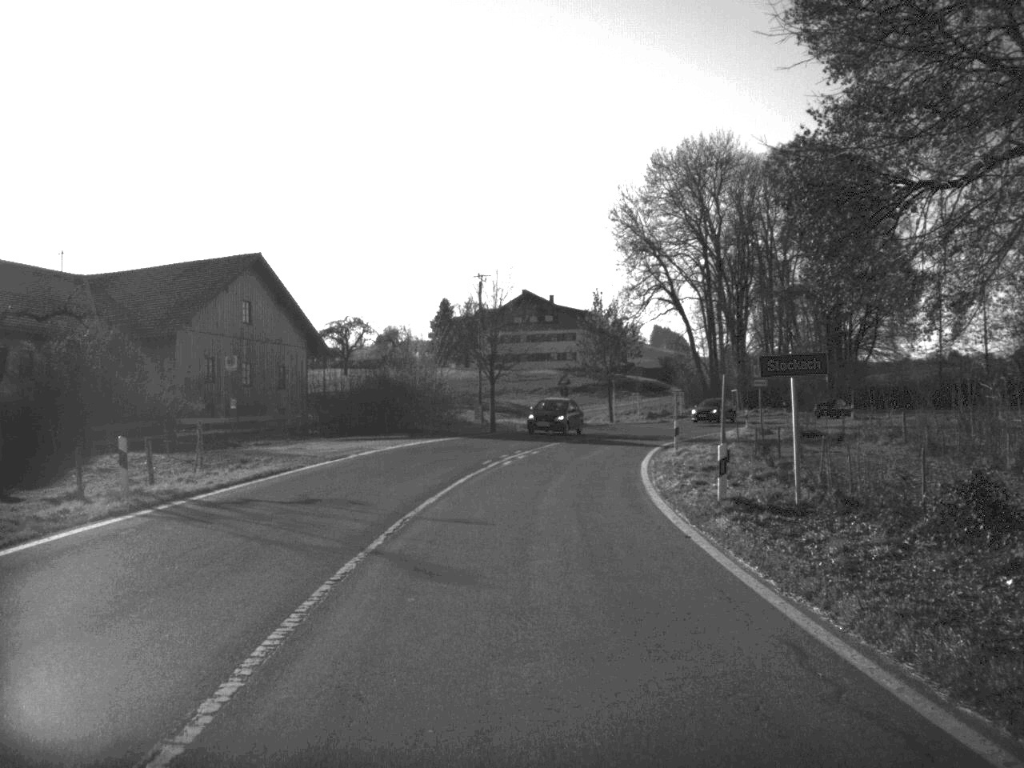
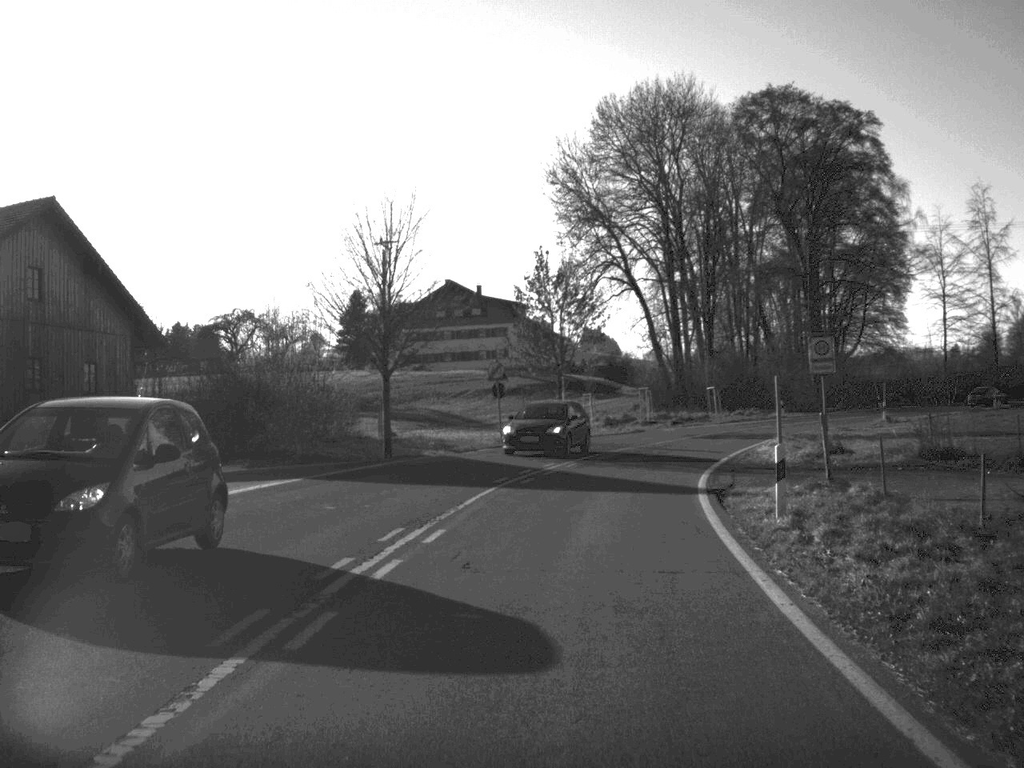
(+0.5, +22.7) m; +3°
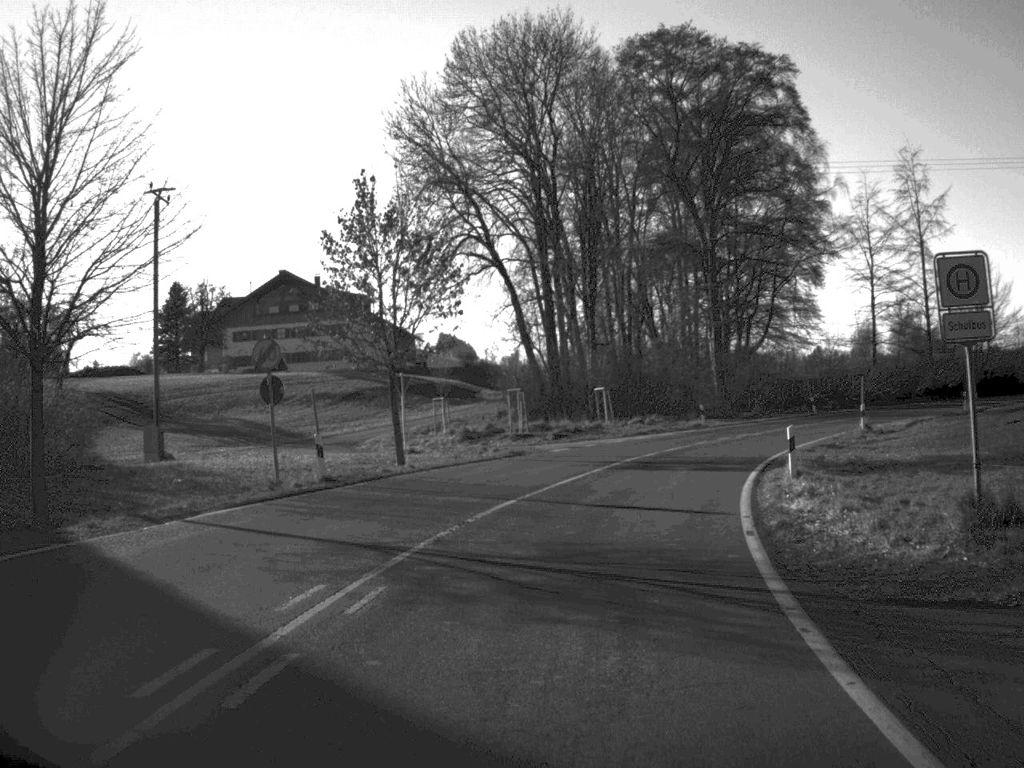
(+1.1, +20.0) m; +7°
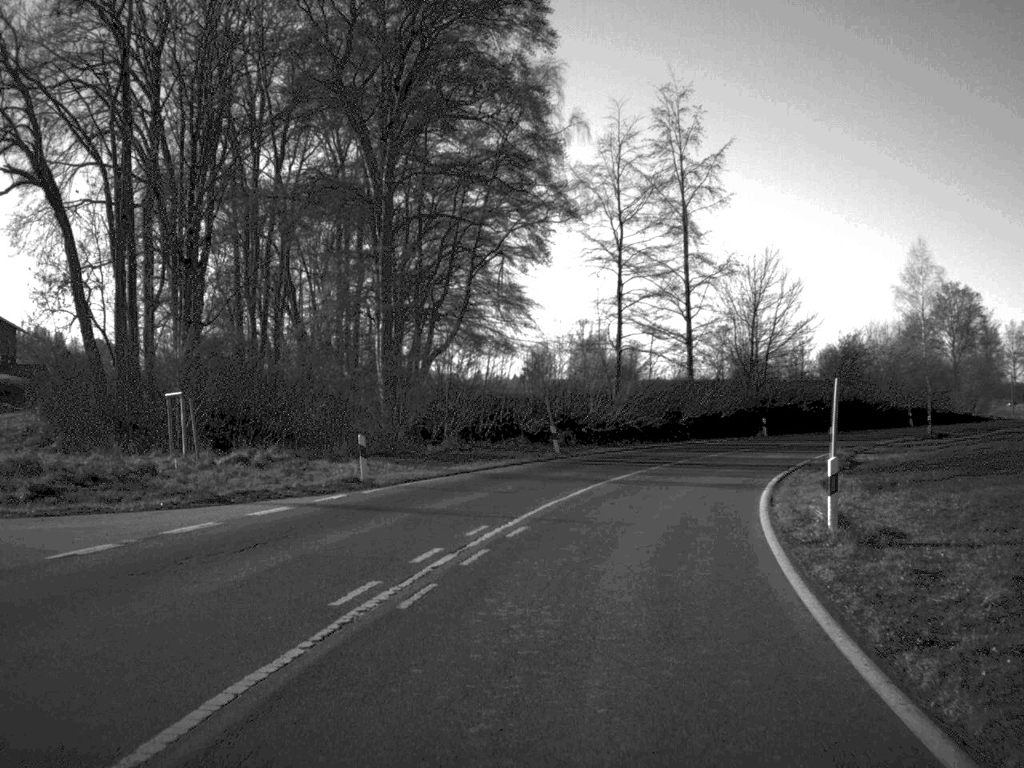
(+3.9, +30.5) m; +15°
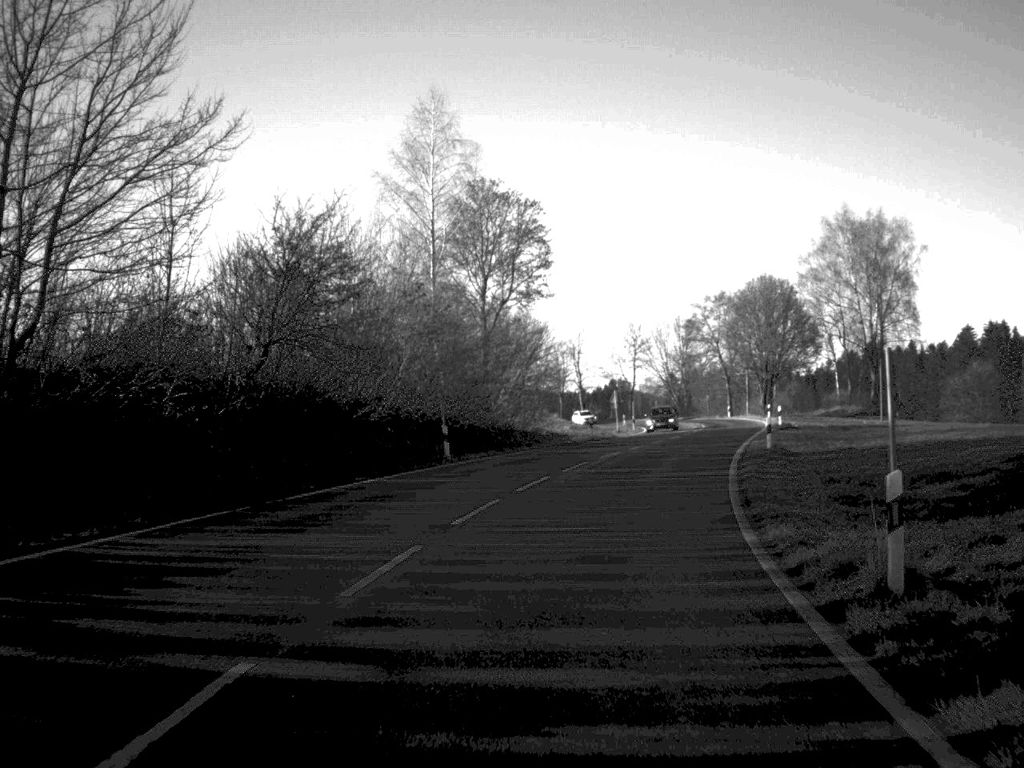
(+11.9, +51.6) m; +26°
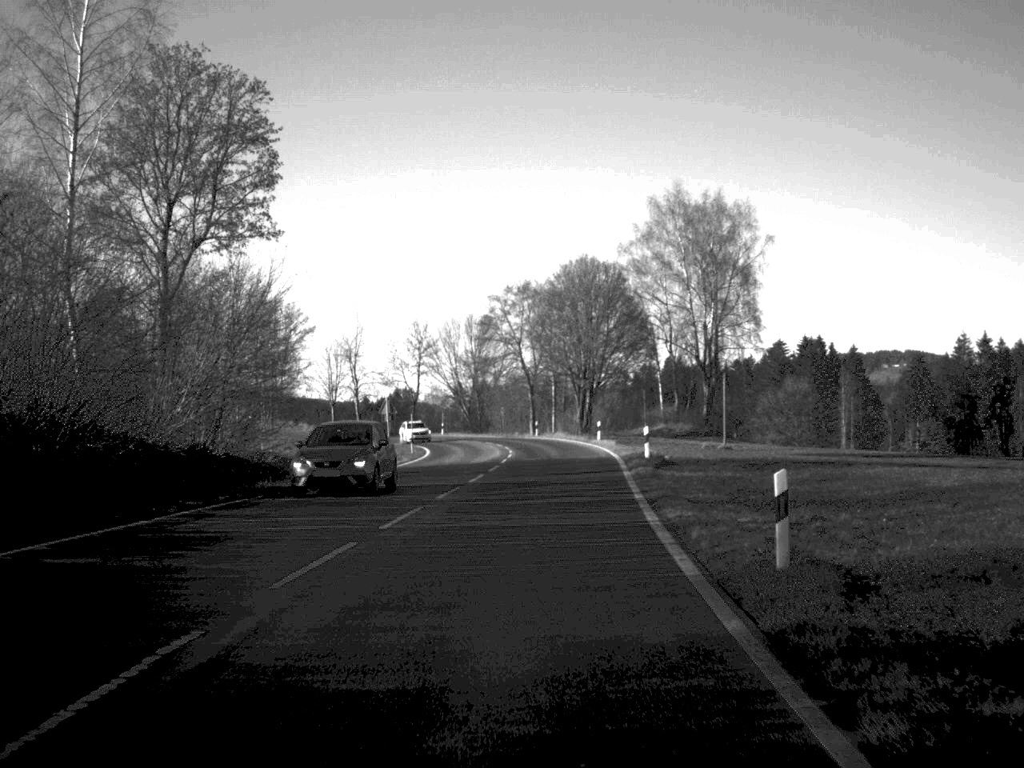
(+2.1, +23.0) m; +9°
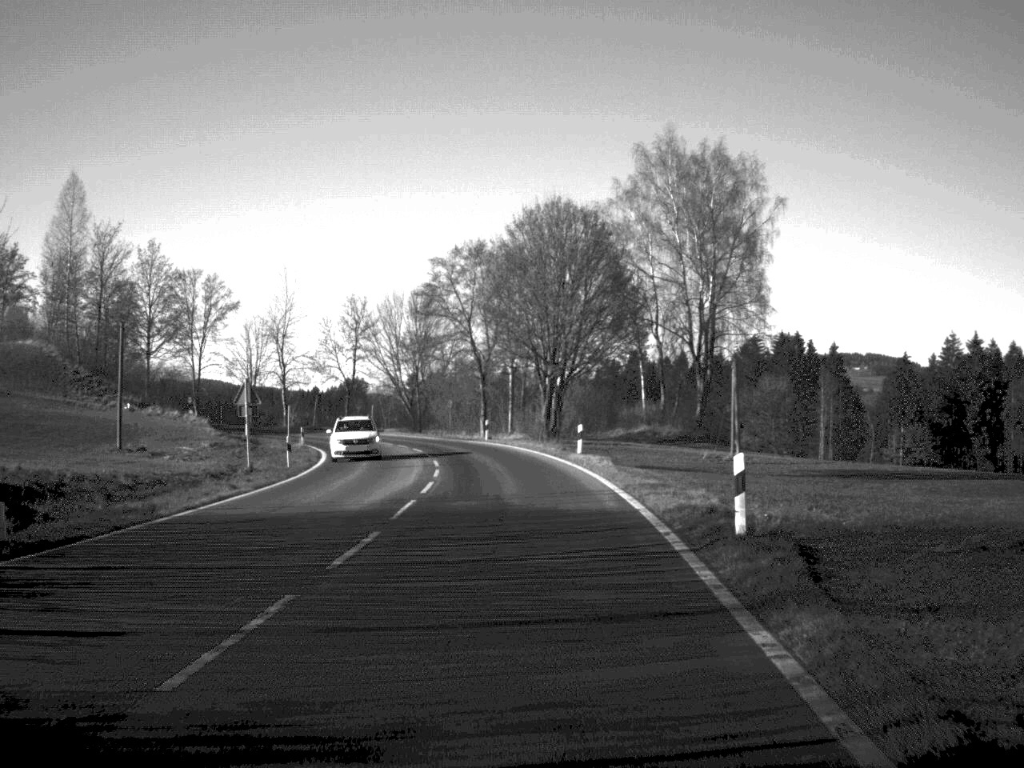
(+0.4, +21.9) m; +2°
